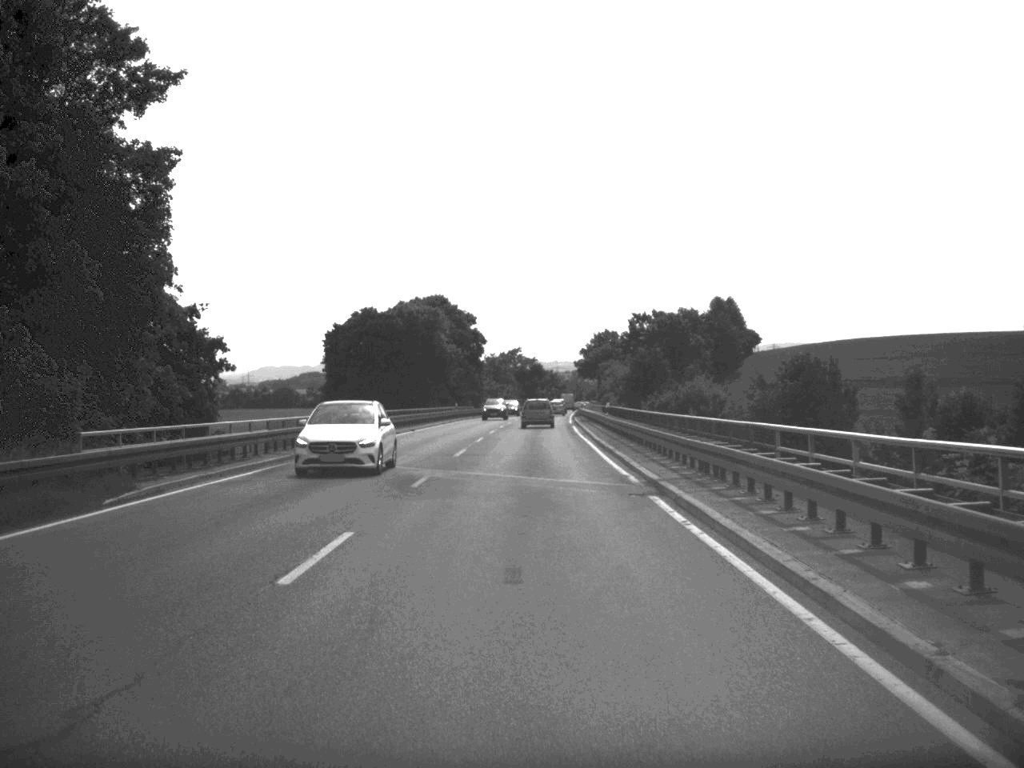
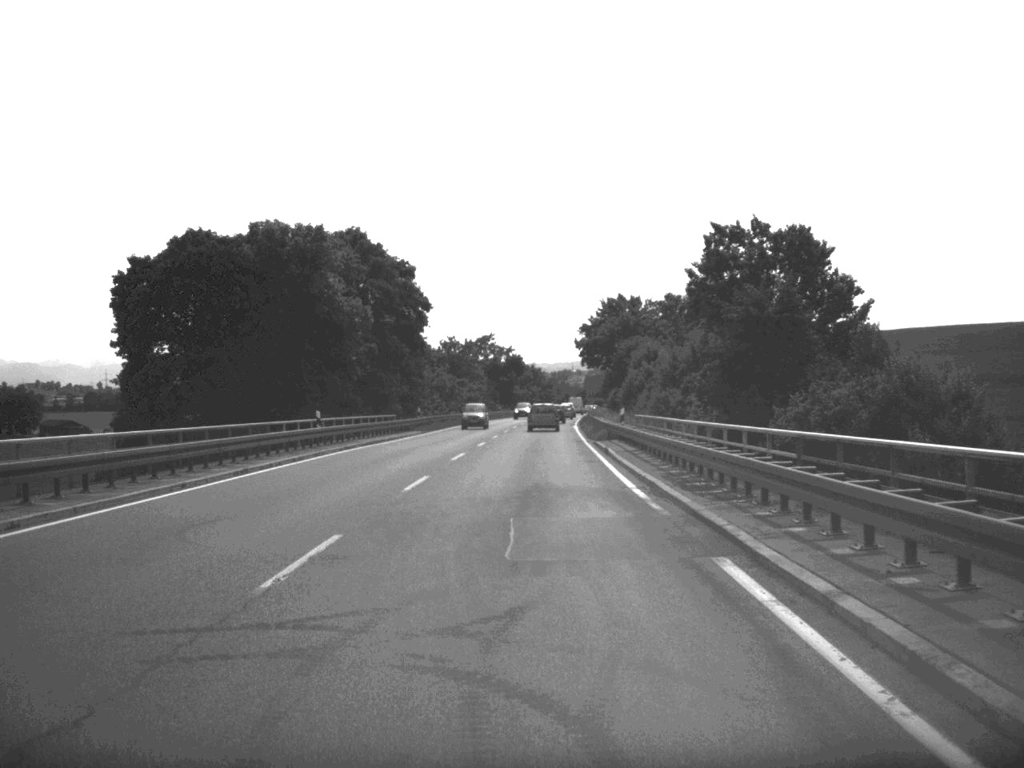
(+0.5, +59.0) m; +1°
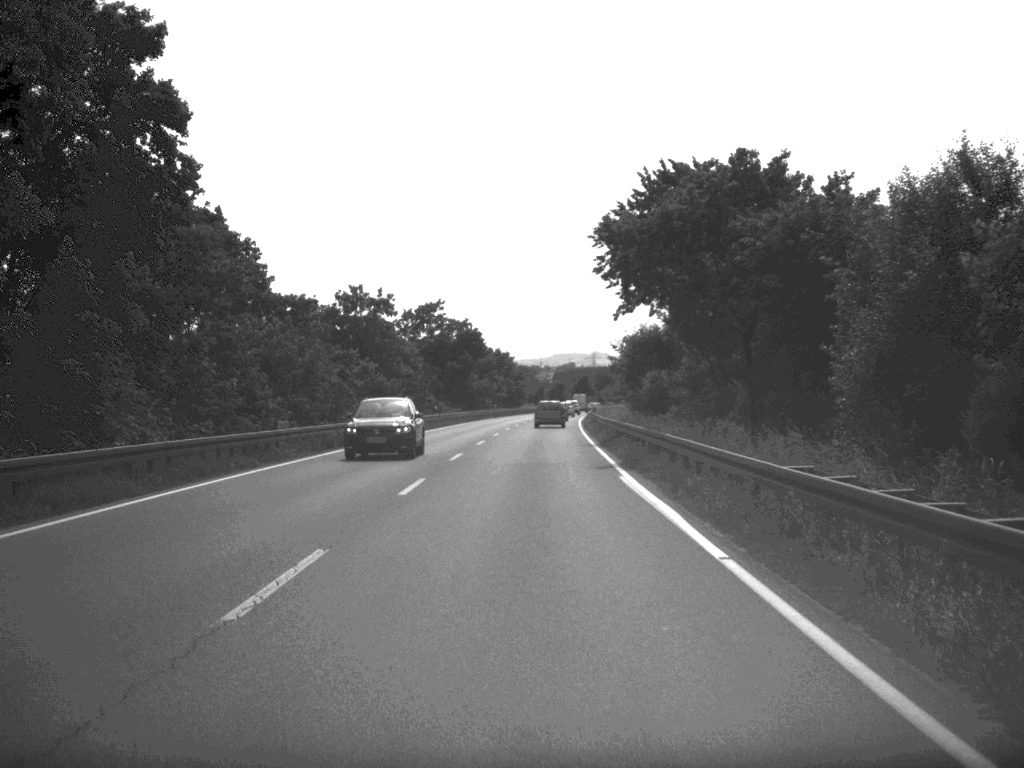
(+0.6, +60.1) m; +1°
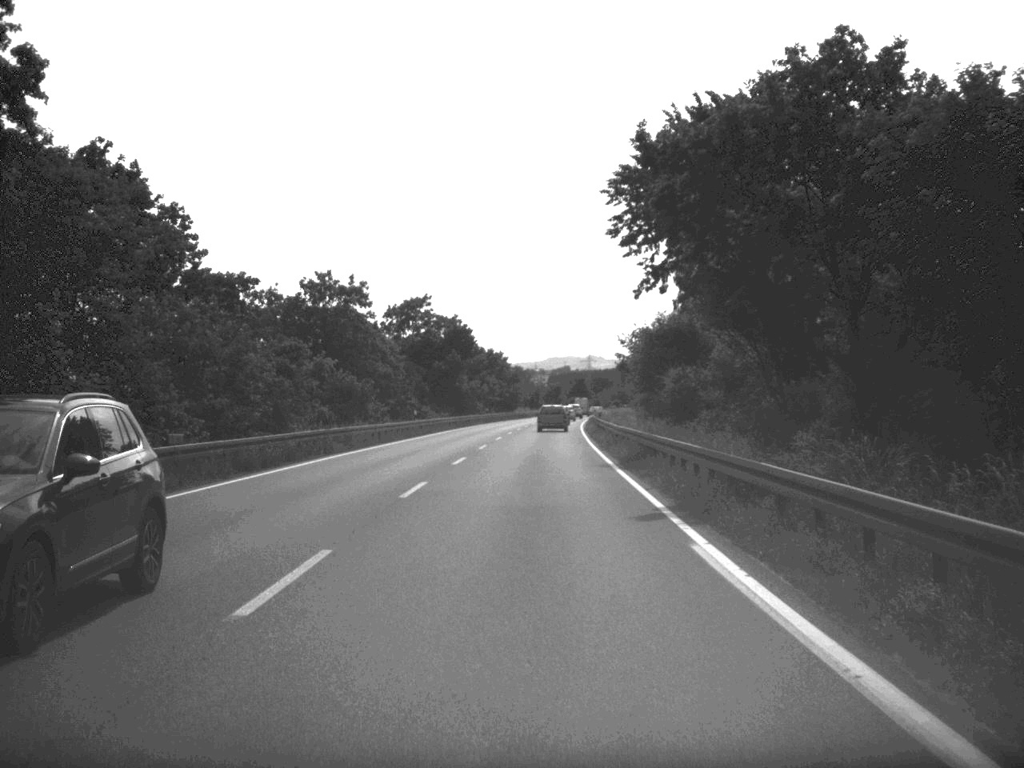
(0.0, +11.5) m; 0°
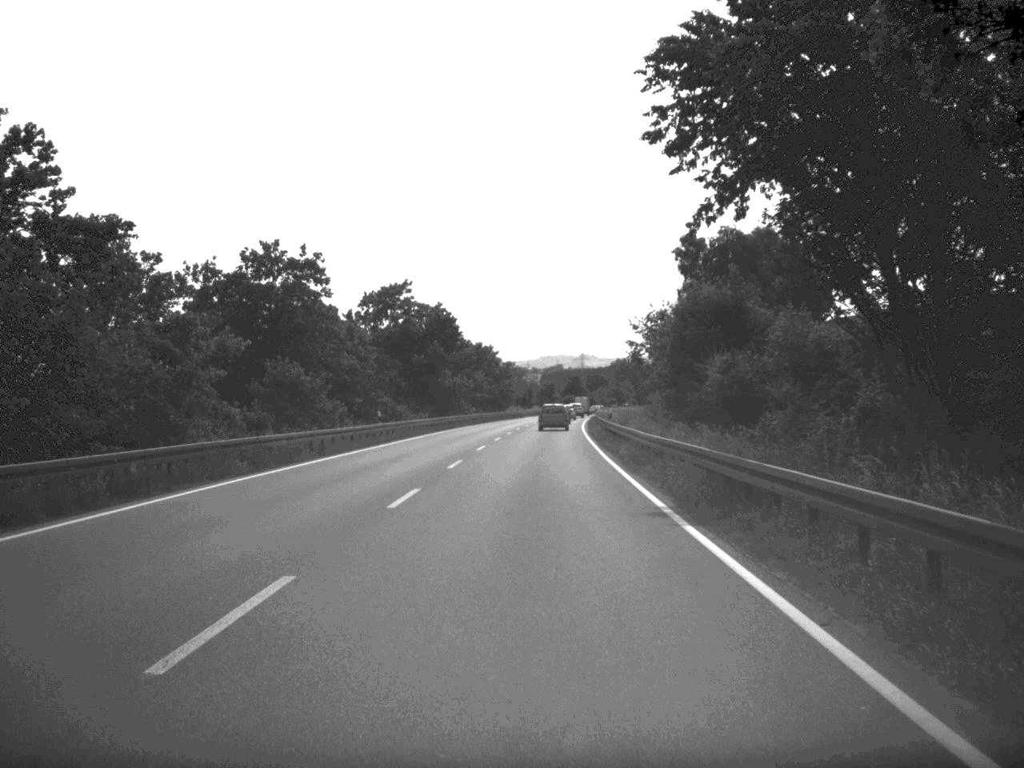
(0.0, +13.7) m; 0°
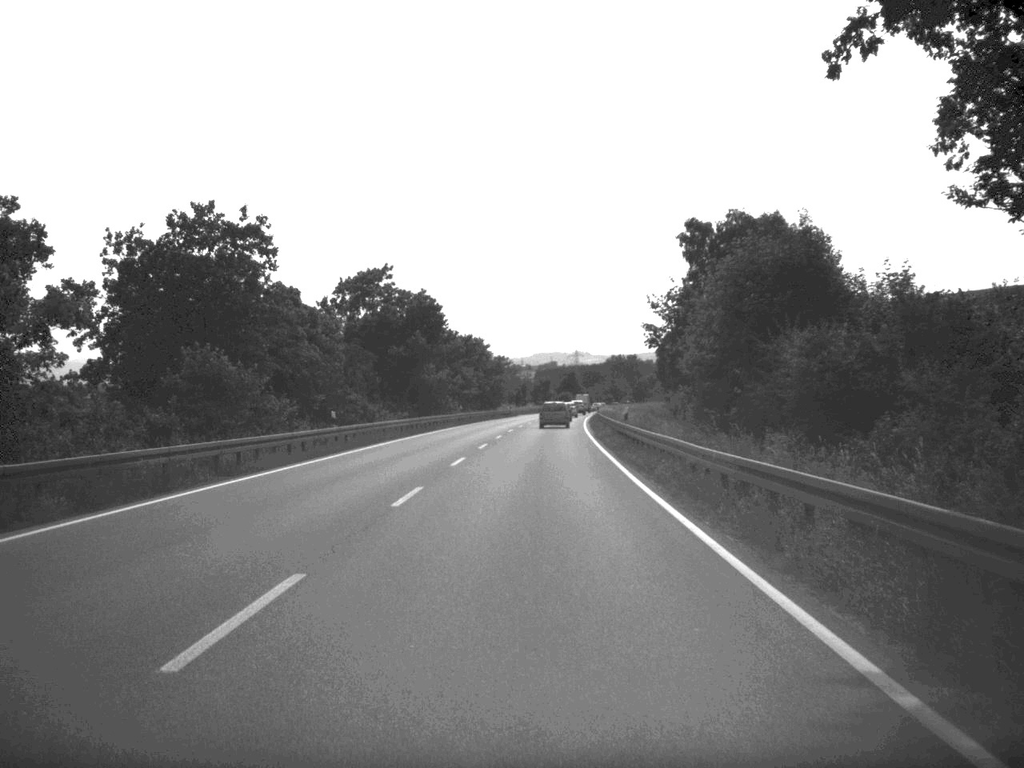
(0.0, +11.5) m; 0°
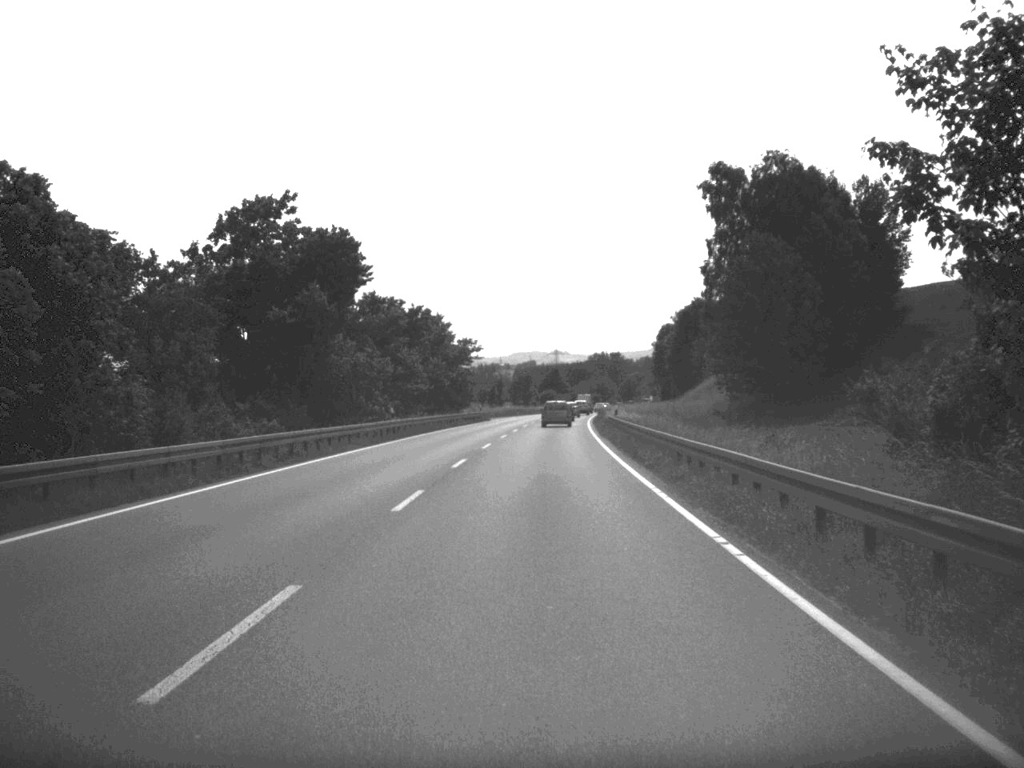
(+0.3, +35.9) m; +1°
